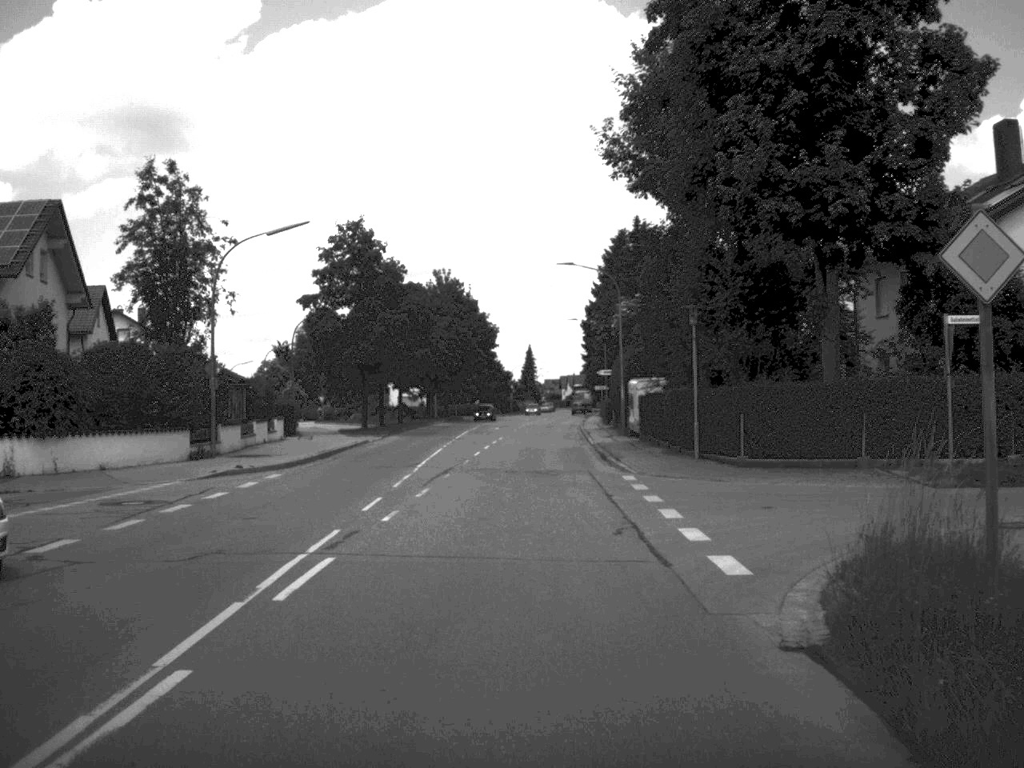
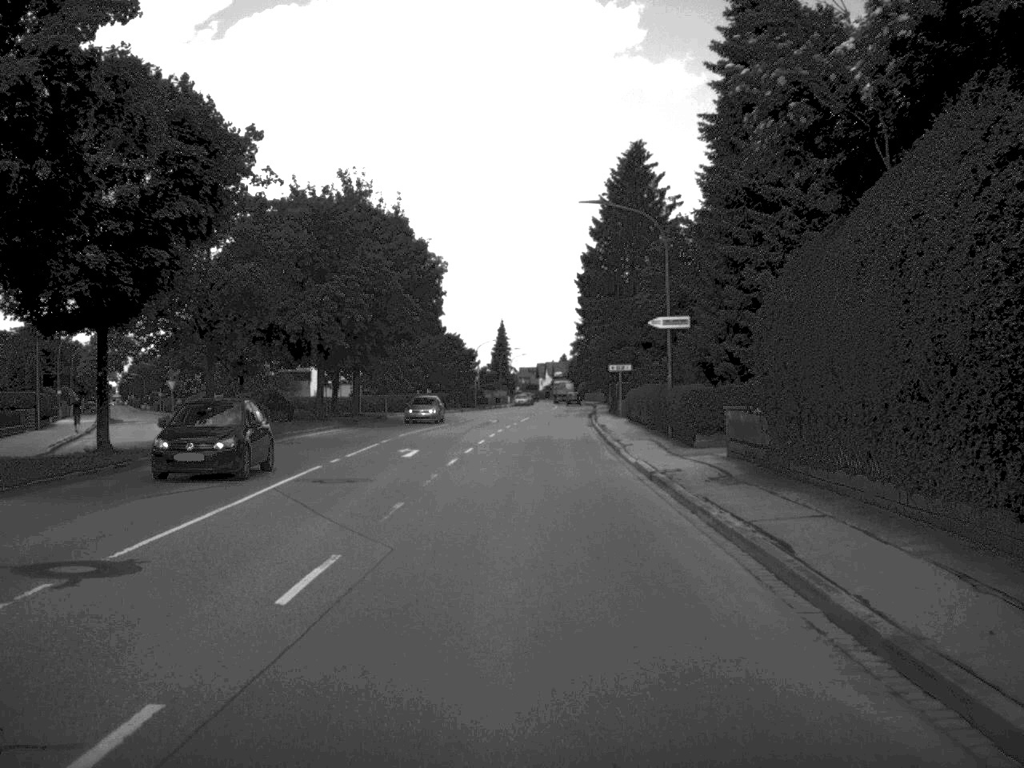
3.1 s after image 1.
(+0.3, +48.3) m; +1°
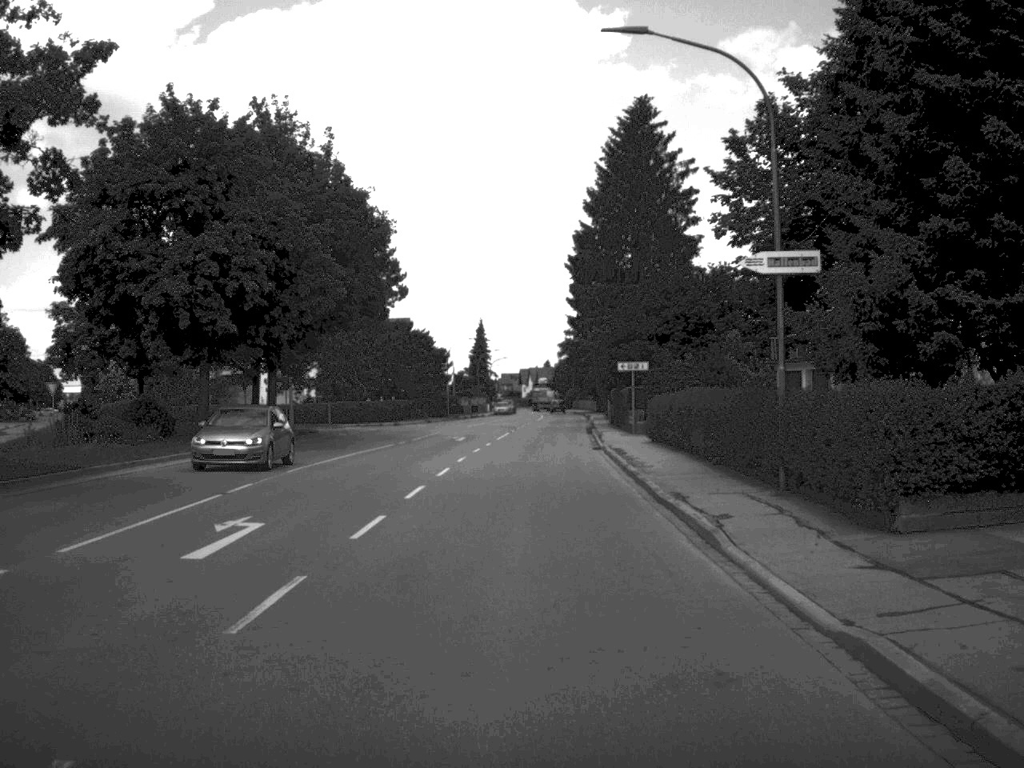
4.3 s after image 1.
(+0.1, +18.8) m; +1°
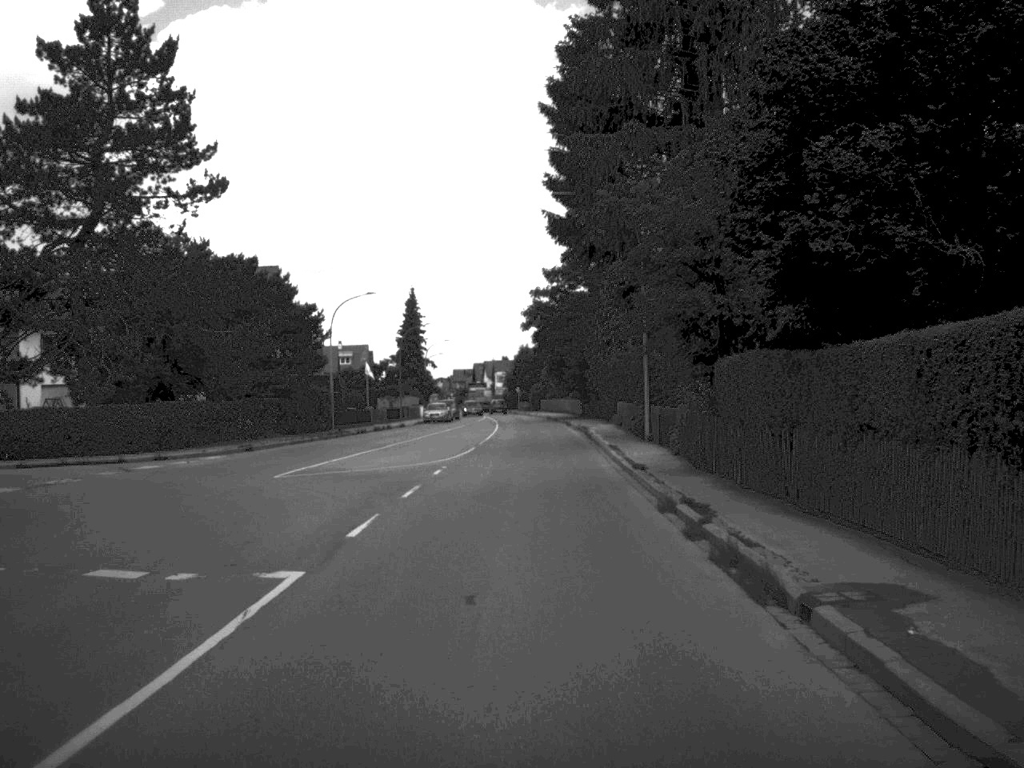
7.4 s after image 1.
(+0.6, +48.4) m; +2°
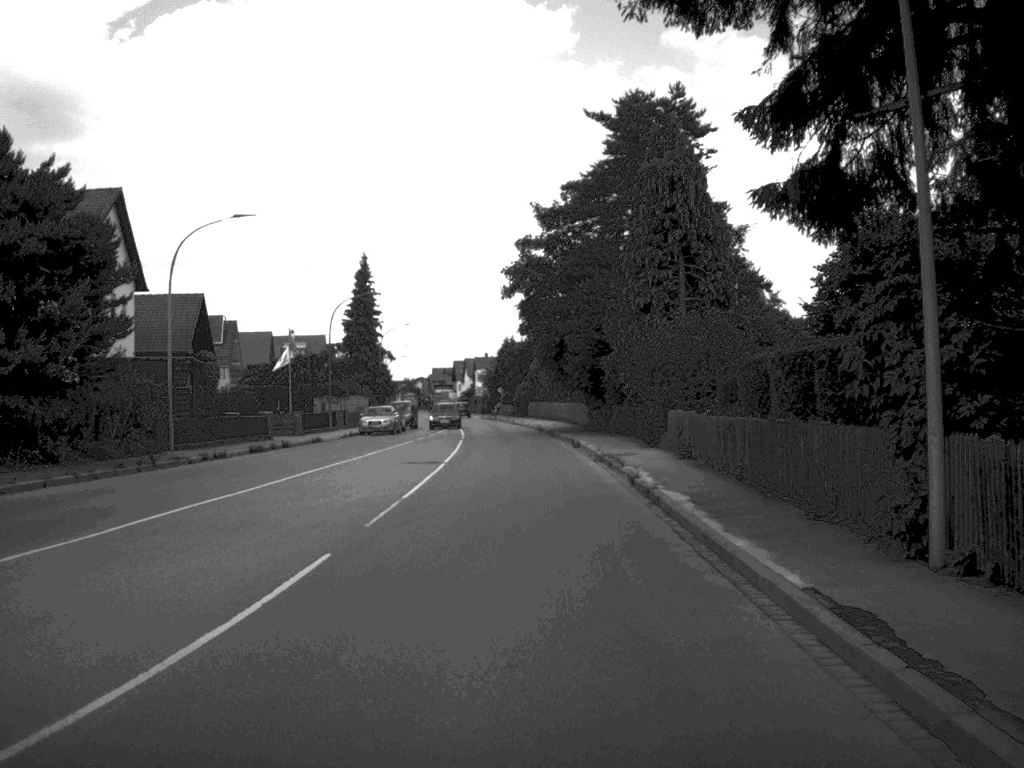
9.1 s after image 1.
(+0.2, +27.6) m; 0°
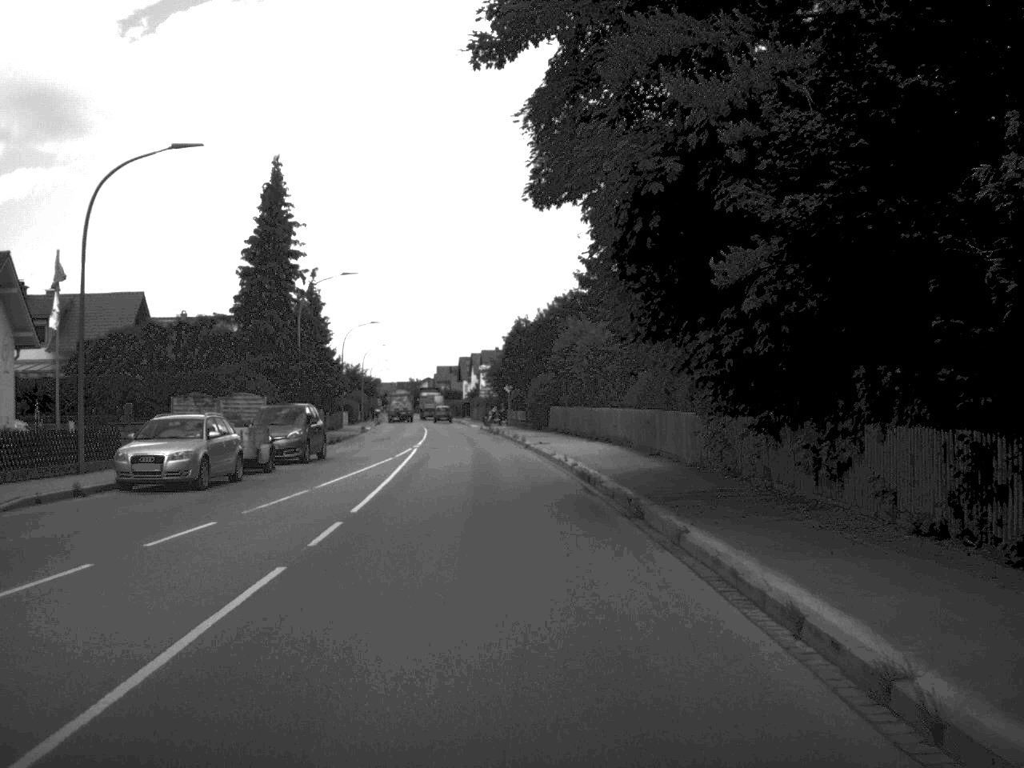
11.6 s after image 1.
(-0.2, +38.5) m; -1°
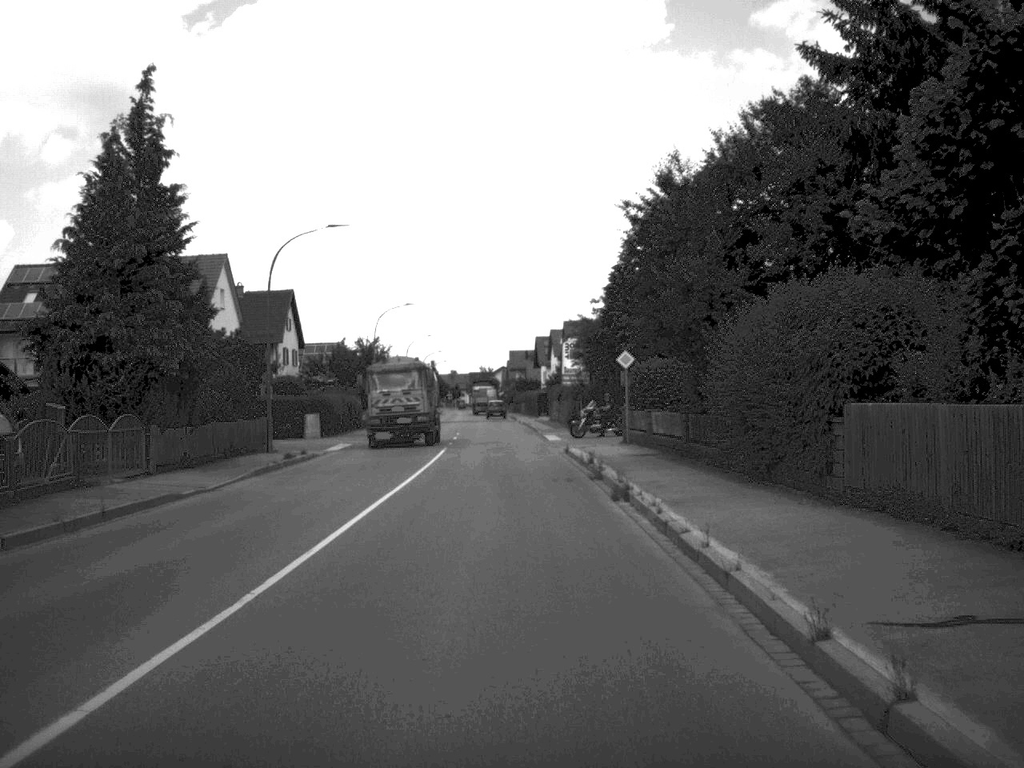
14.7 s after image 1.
(-1.7, +46.3) m; -4°
